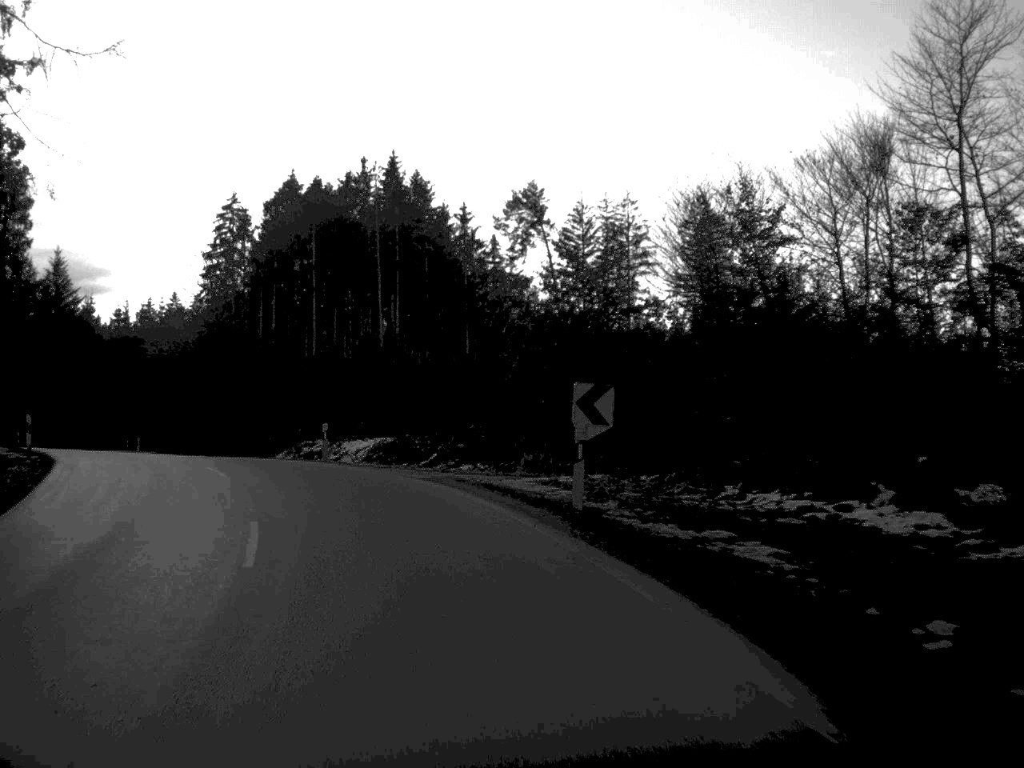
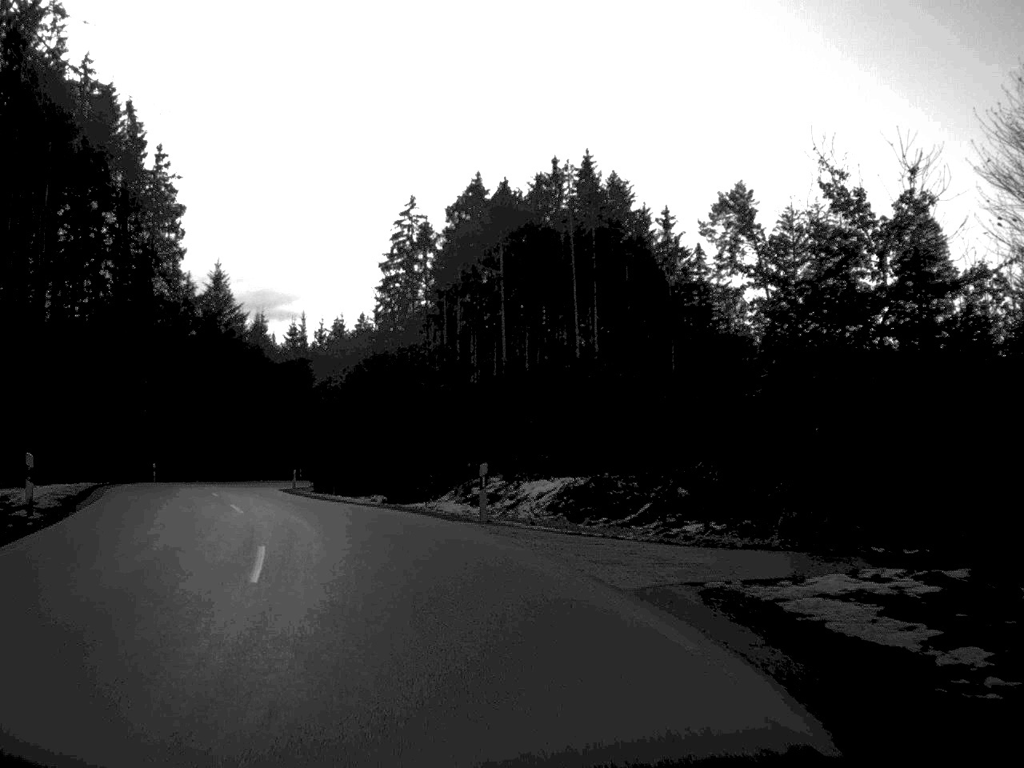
(-0.9, +11.3) m; -9°
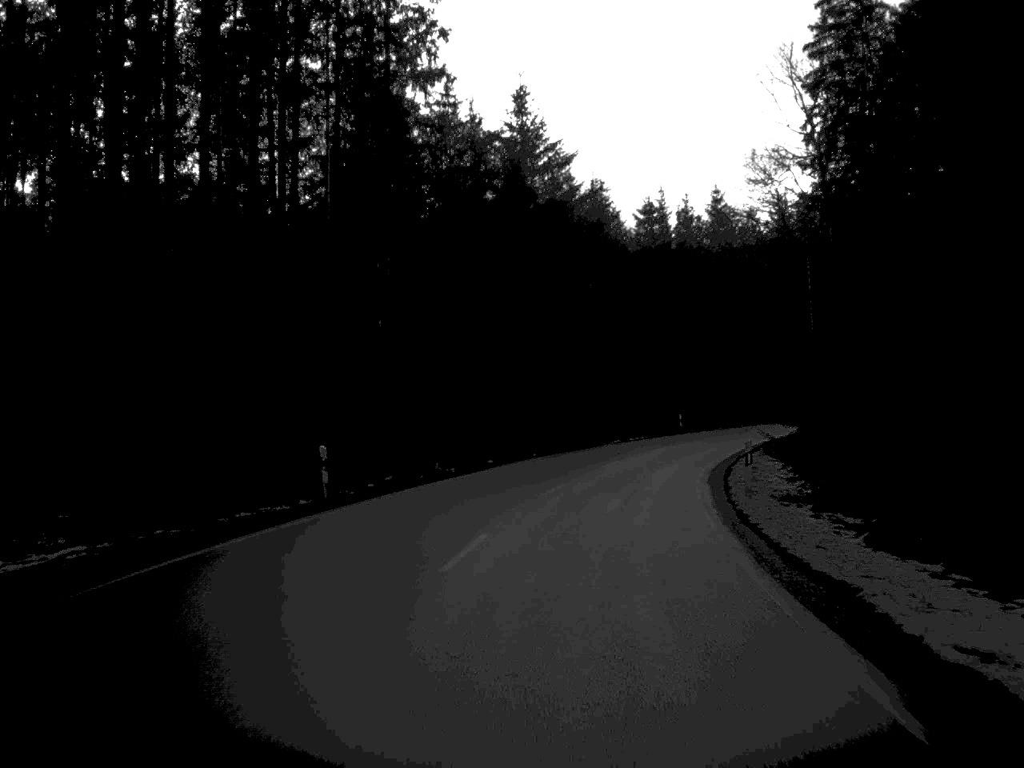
(-10.2, +46.2) m; -15°
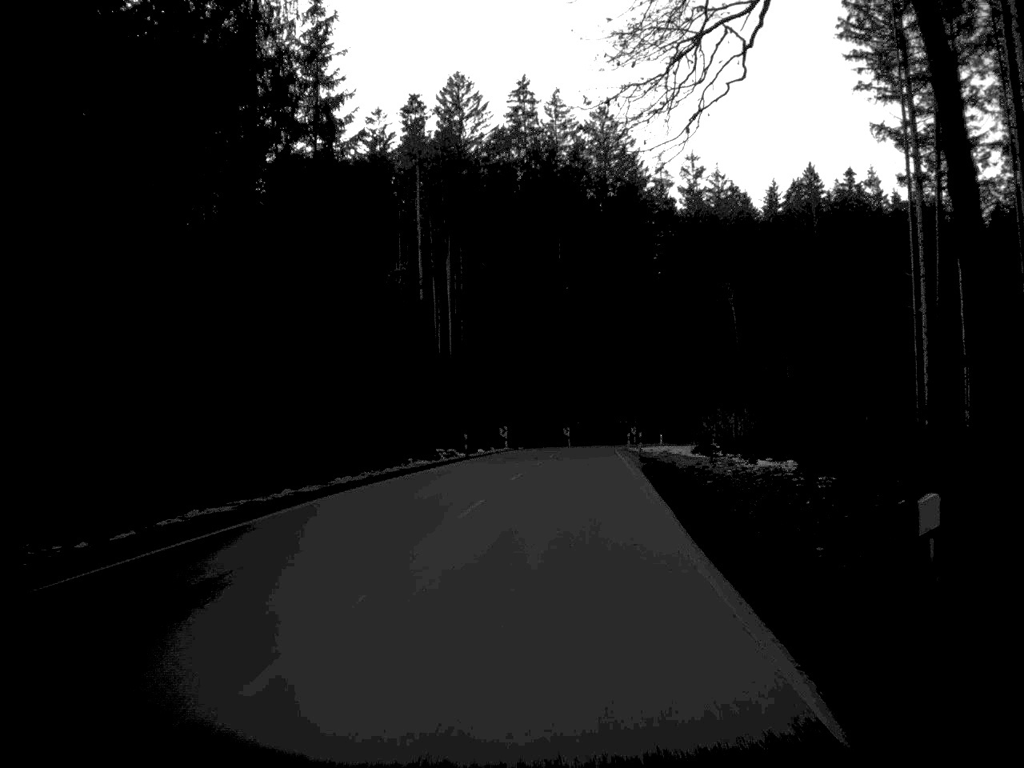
(+11.2, +63.7) m; +19°
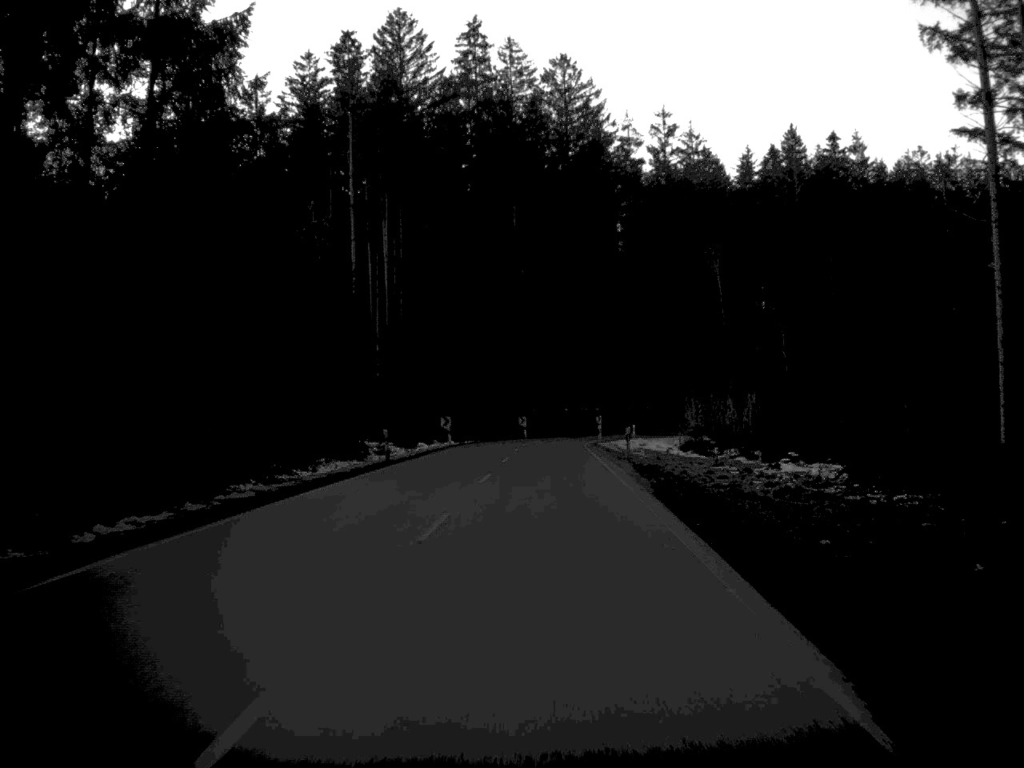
(+0.3, +15.8) m; +2°
